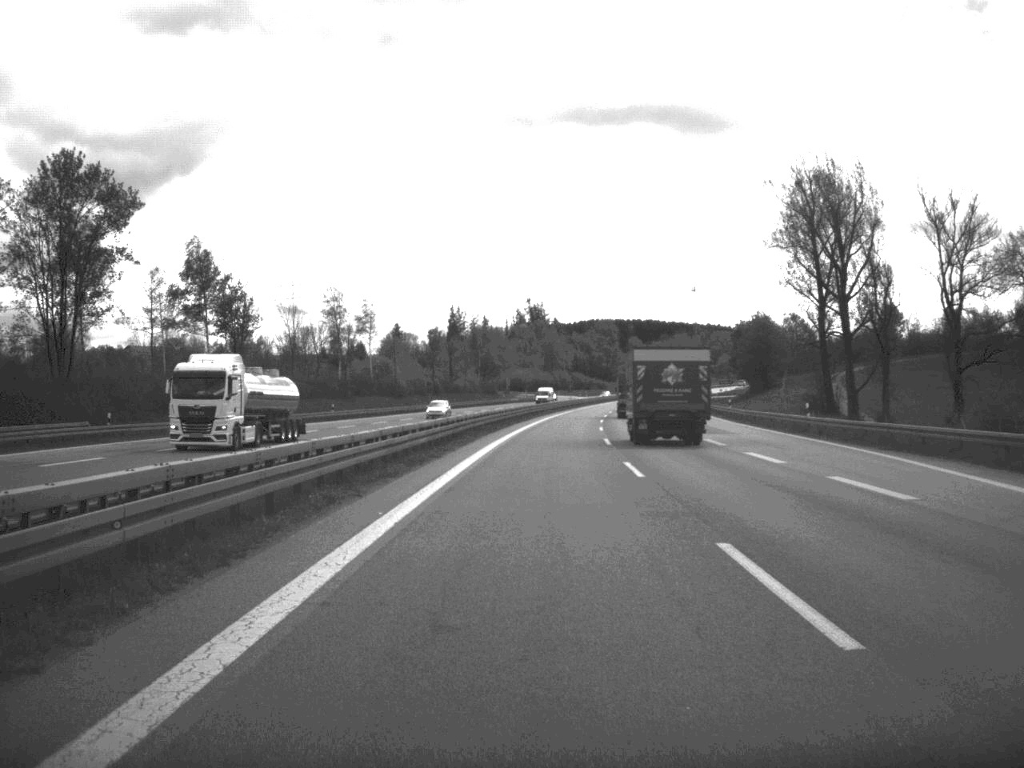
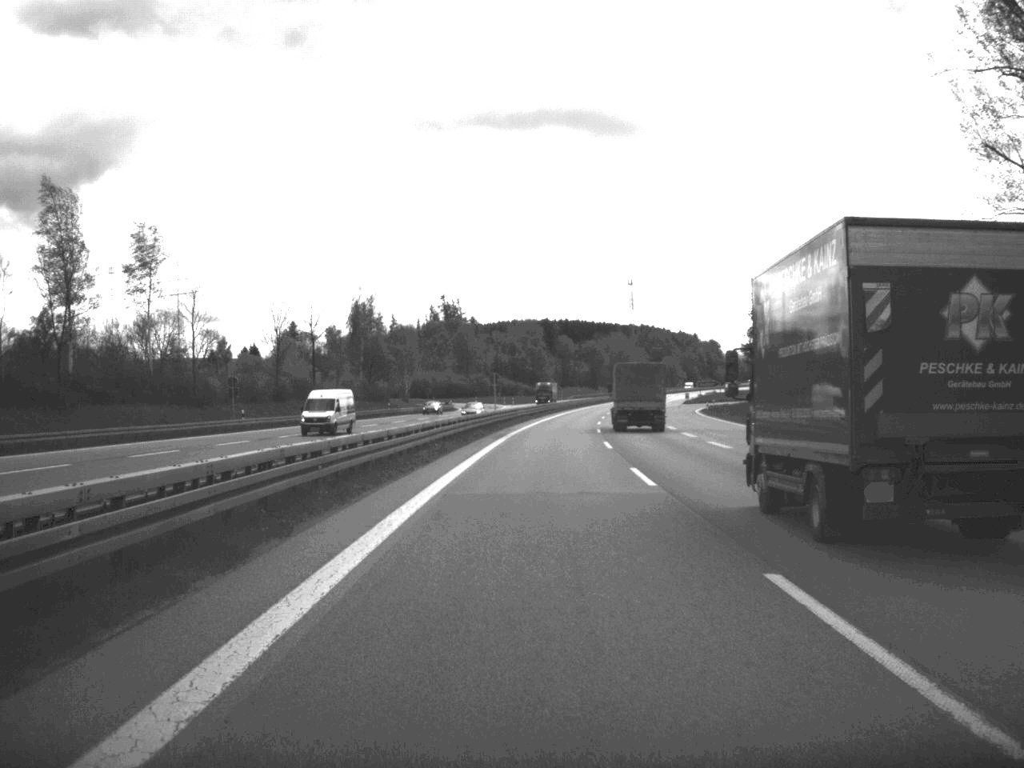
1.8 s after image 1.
(+2.2, +73.3) m; +4°
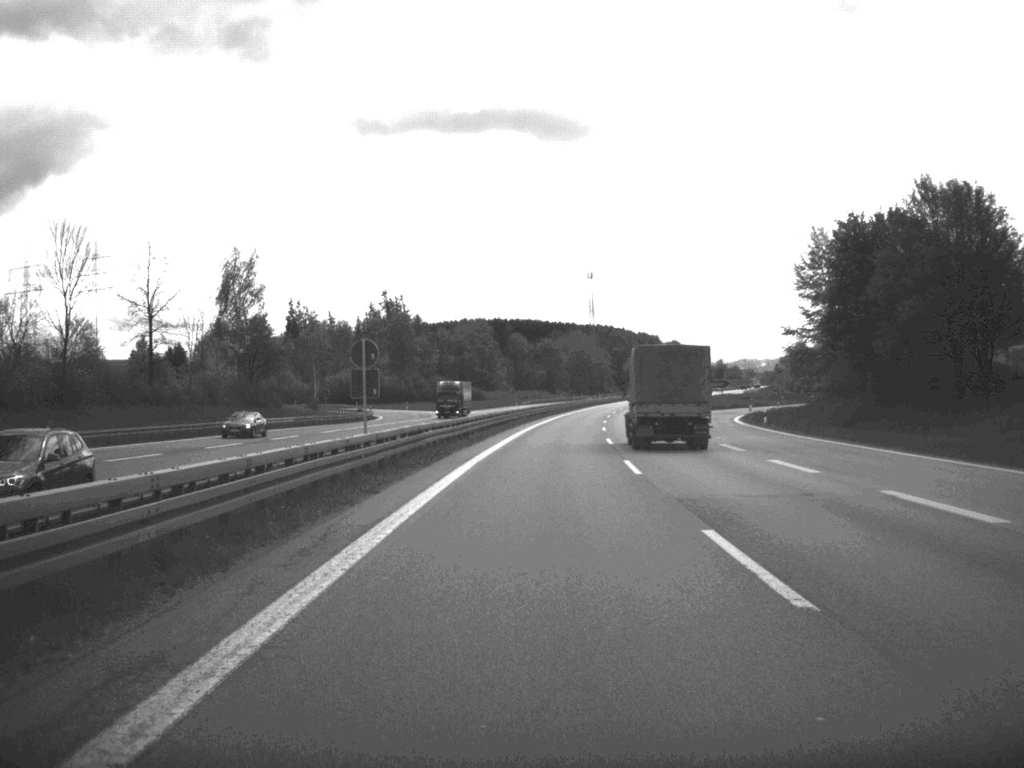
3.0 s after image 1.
(+0.9, +49.3) m; +2°
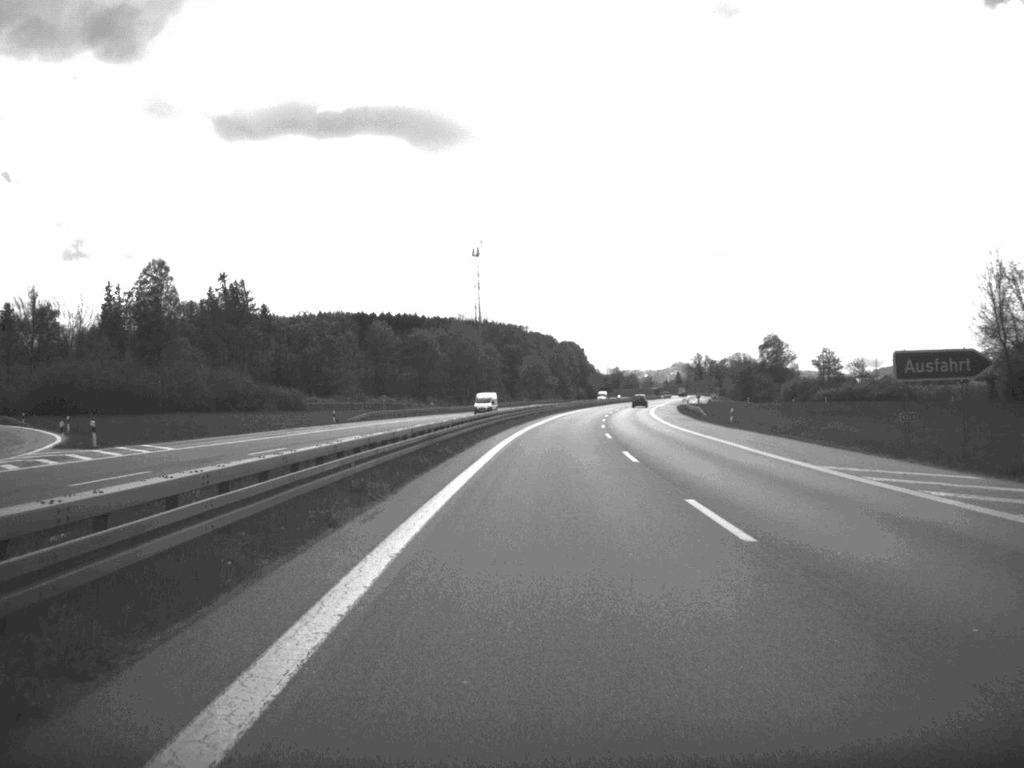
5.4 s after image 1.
(+4.1, +101.6) m; +5°
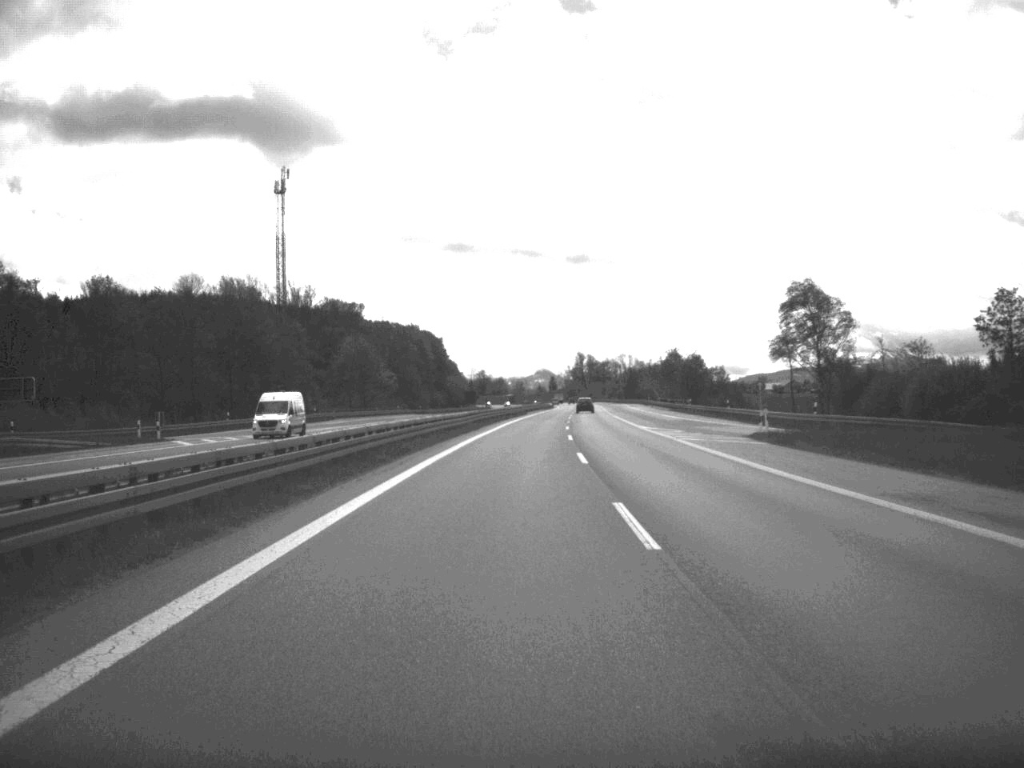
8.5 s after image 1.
(+6.8, +124.5) m; +6°
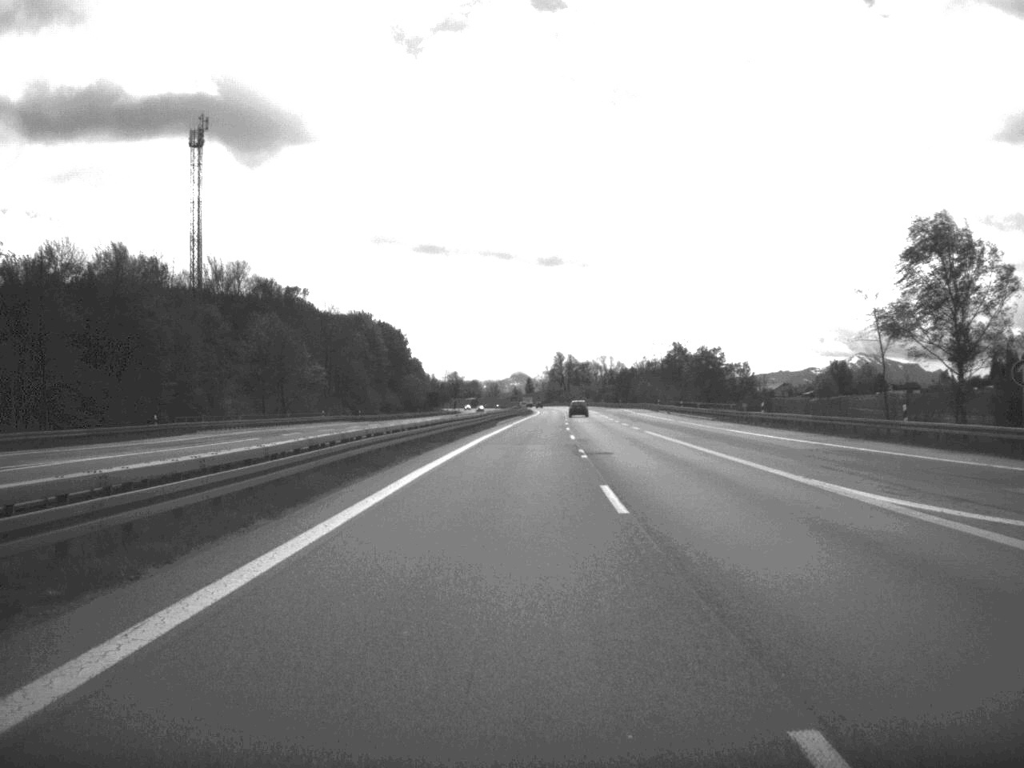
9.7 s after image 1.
(+0.4, +48.5) m; +1°
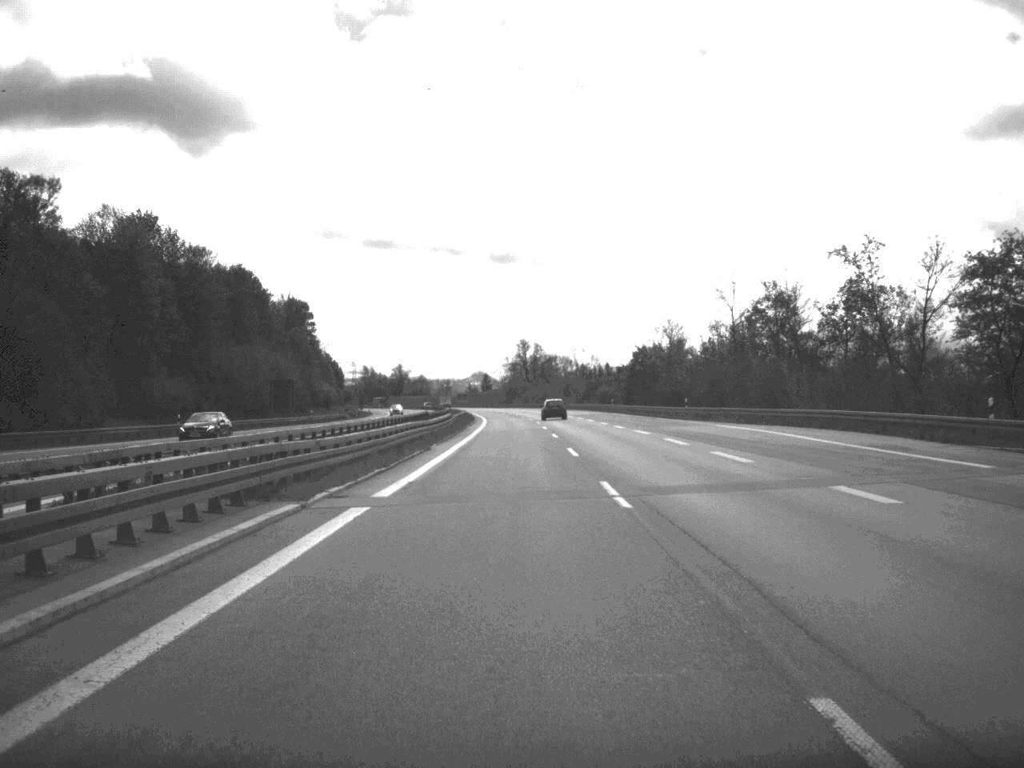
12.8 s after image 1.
(+2.2, +123.3) m; +2°
